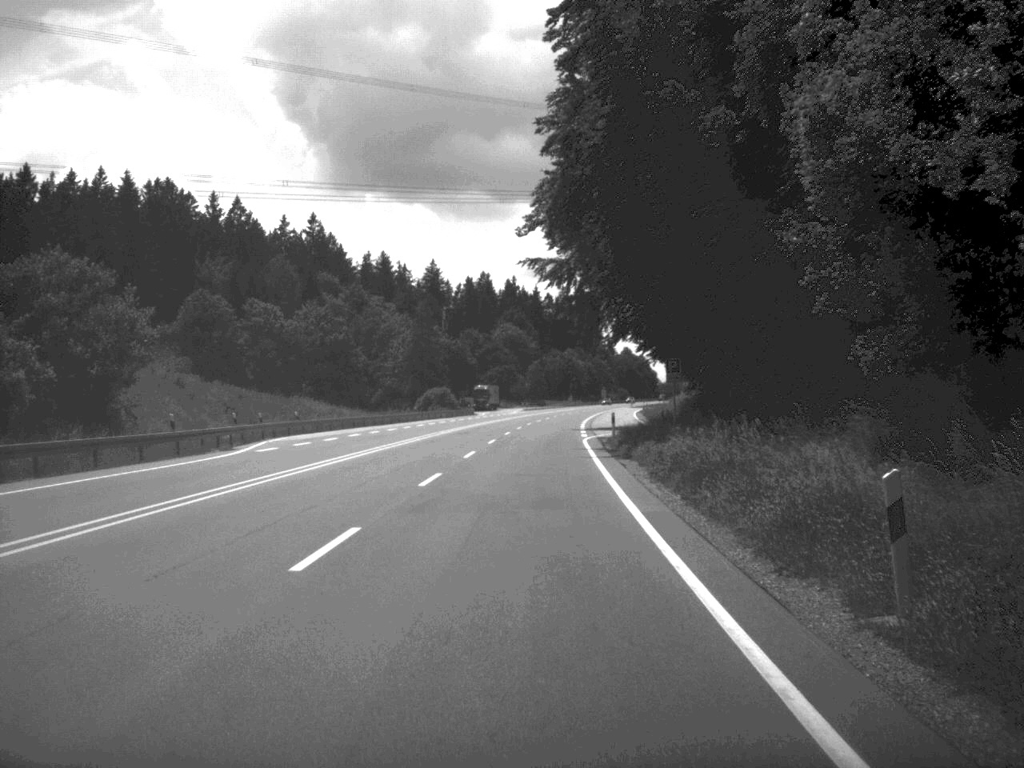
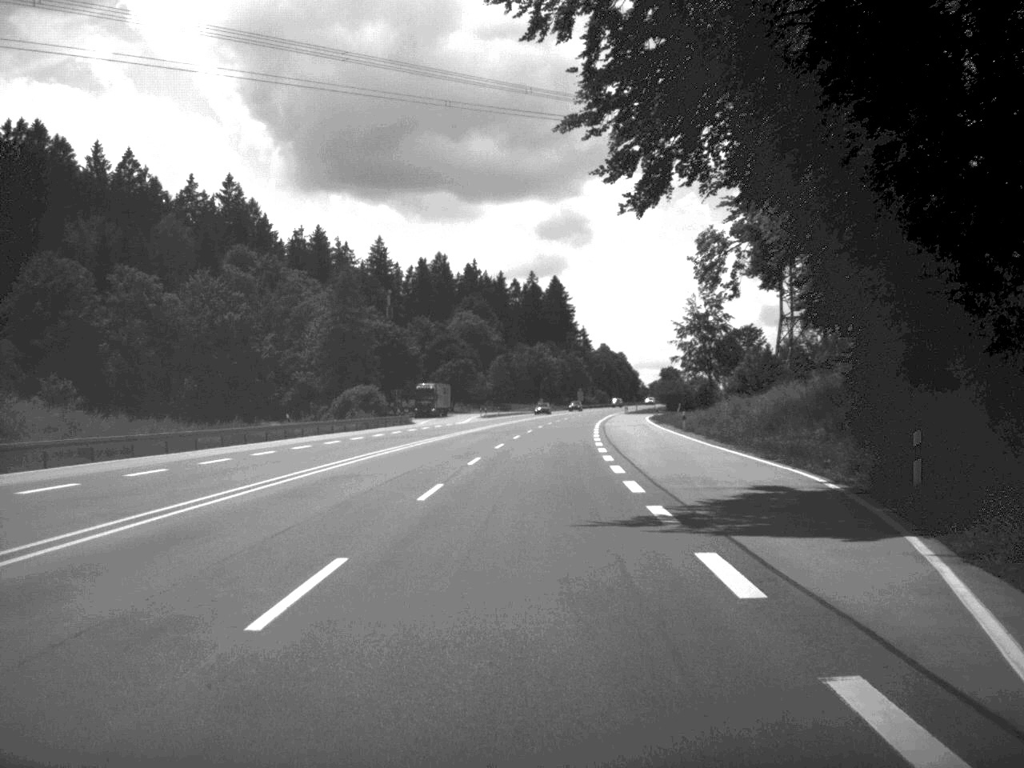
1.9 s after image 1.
(+0.6, +50.3) m; +1°
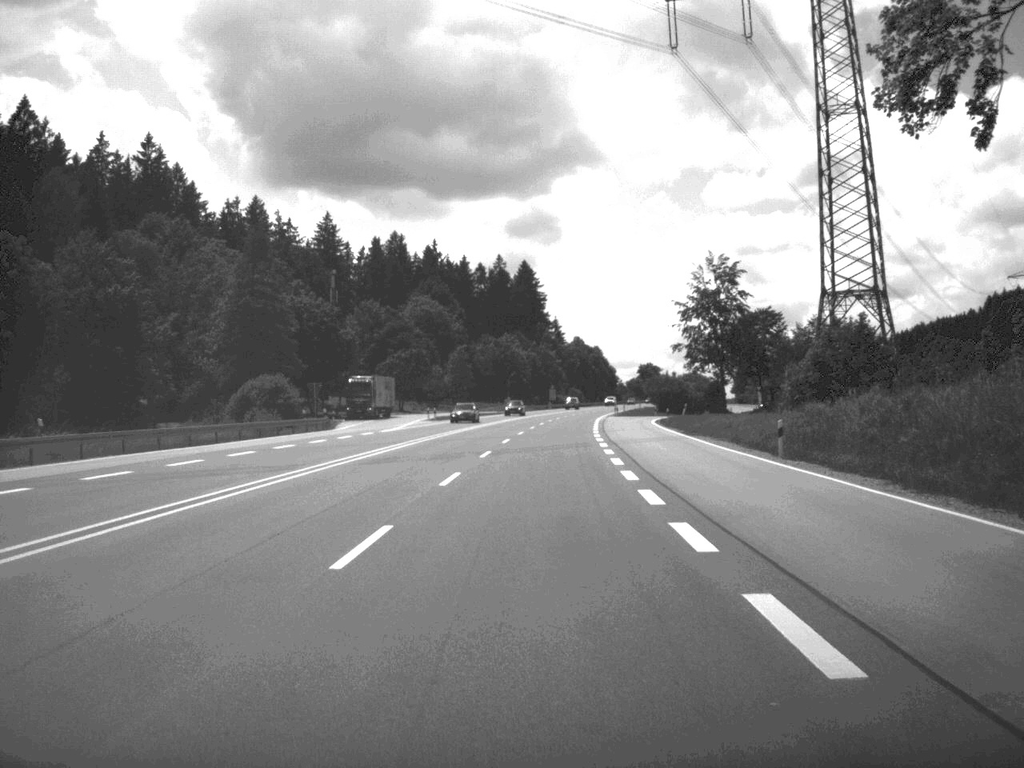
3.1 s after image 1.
(+0.4, +32.4) m; +1°
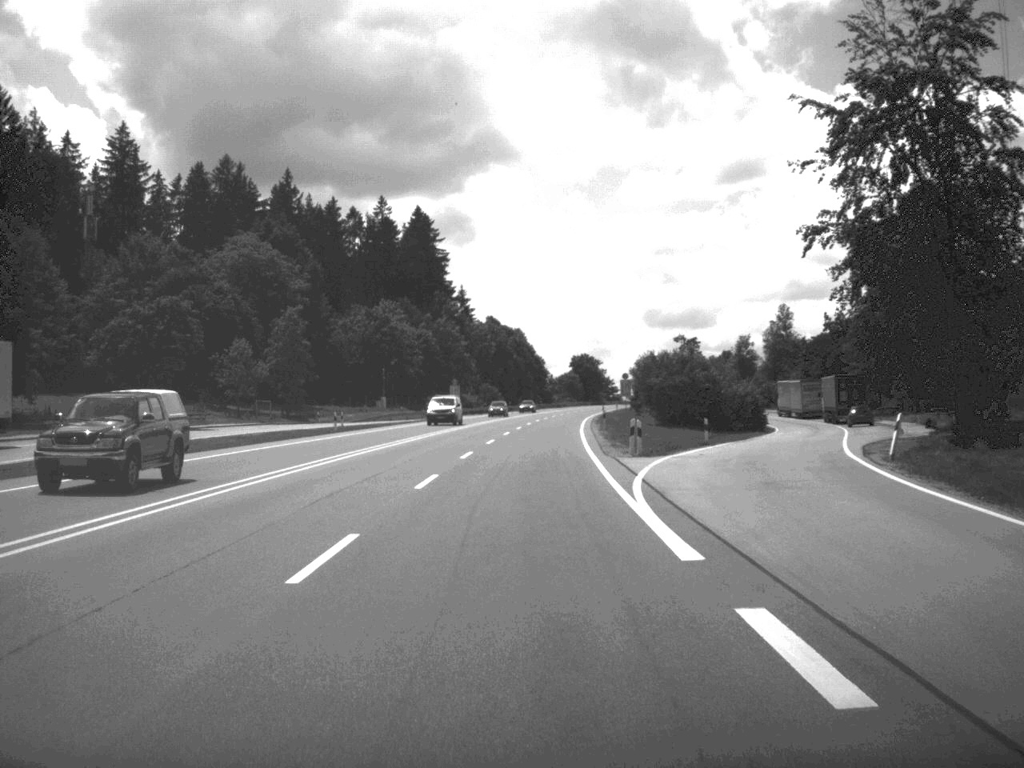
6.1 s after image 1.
(+2.7, +83.7) m; +4°
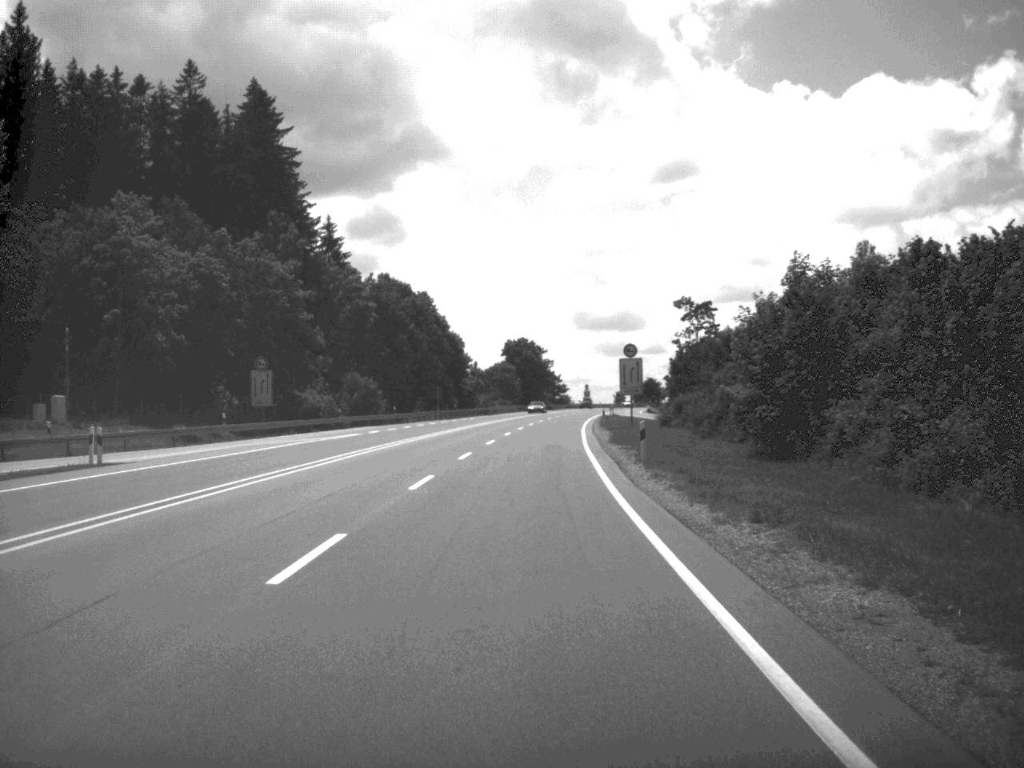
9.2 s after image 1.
(+2.1, +82.8) m; +3°
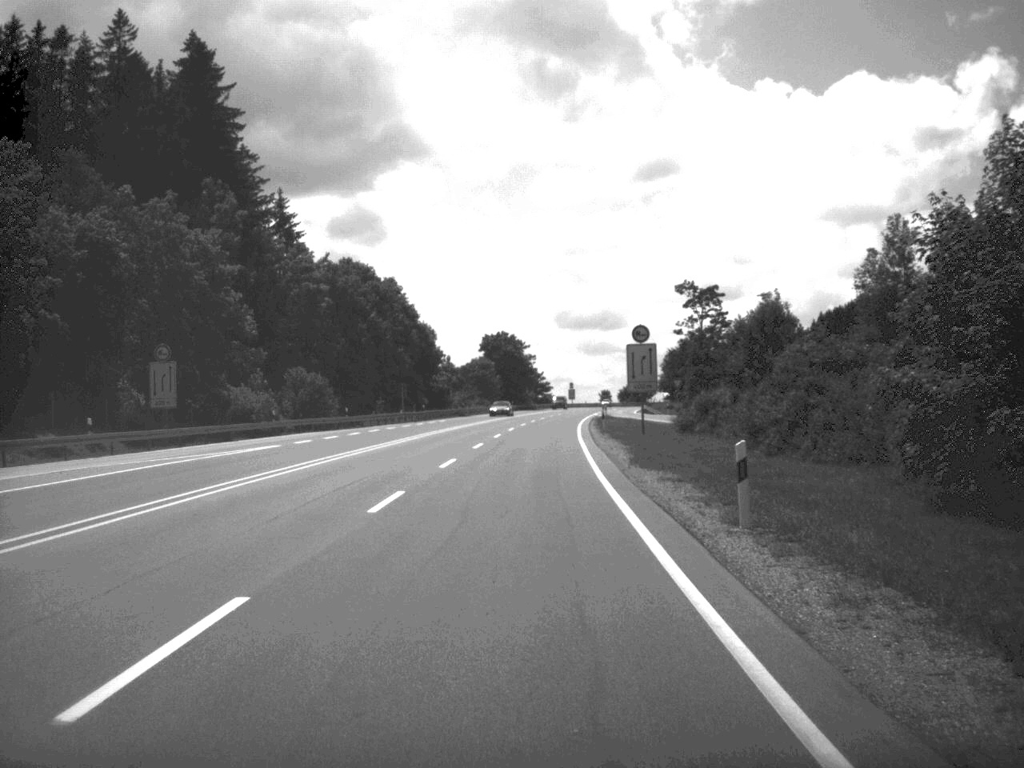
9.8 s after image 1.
(+0.1, +16.6) m; +1°
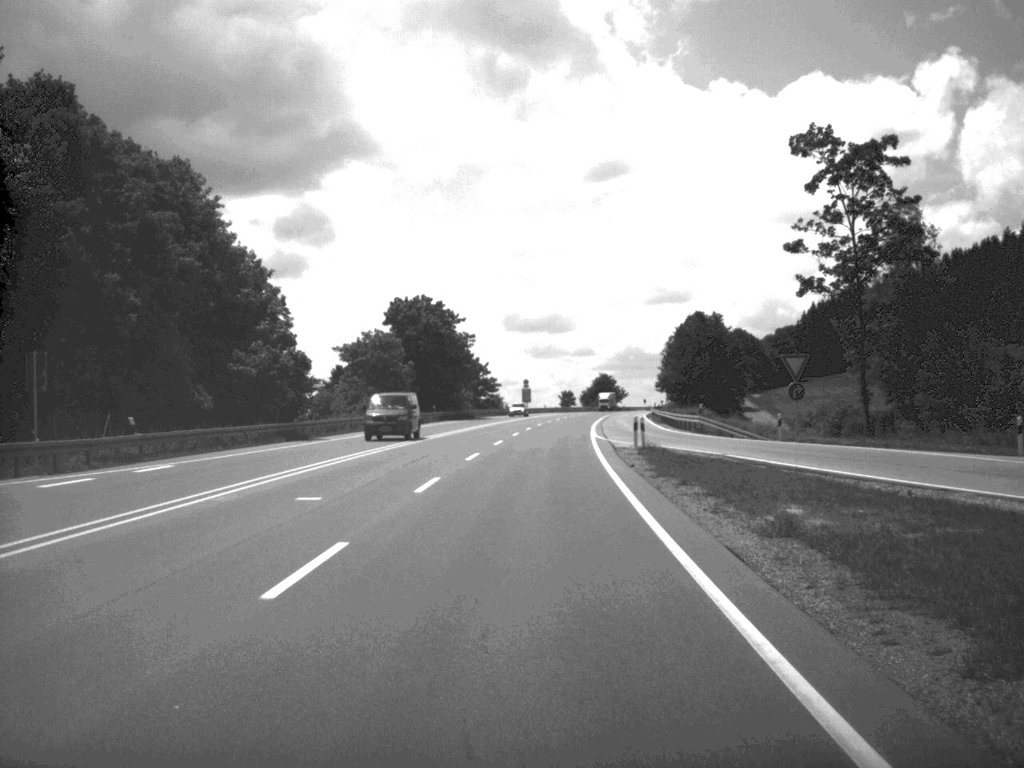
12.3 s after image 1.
(+1.2, +67.0) m; +2°
